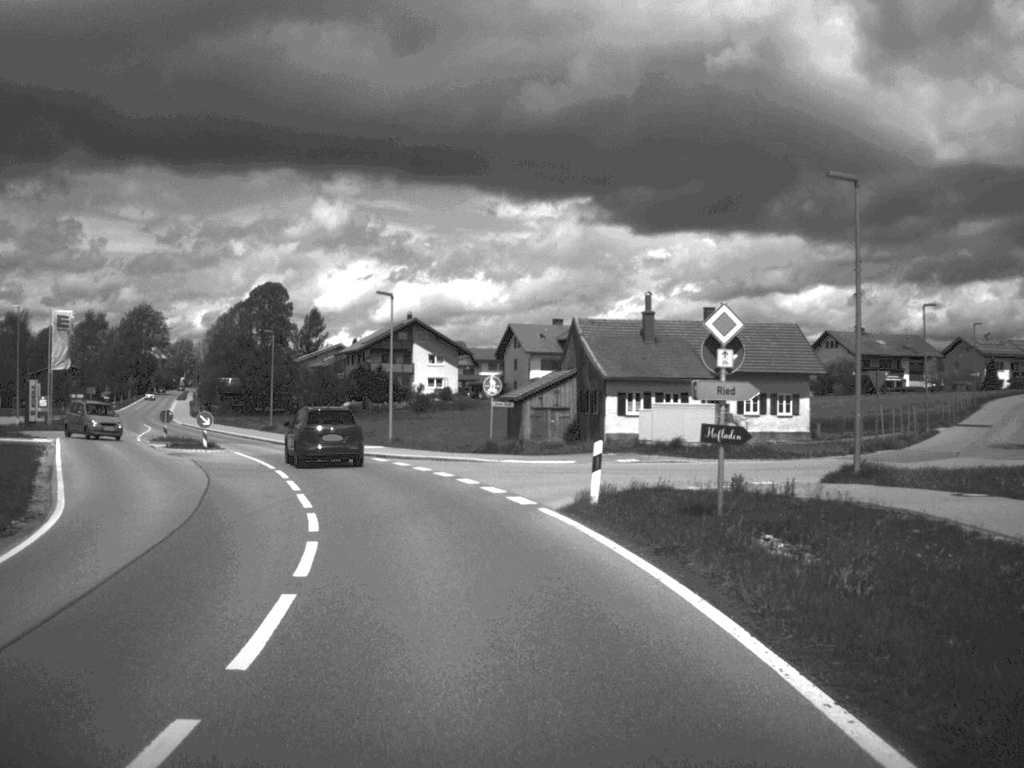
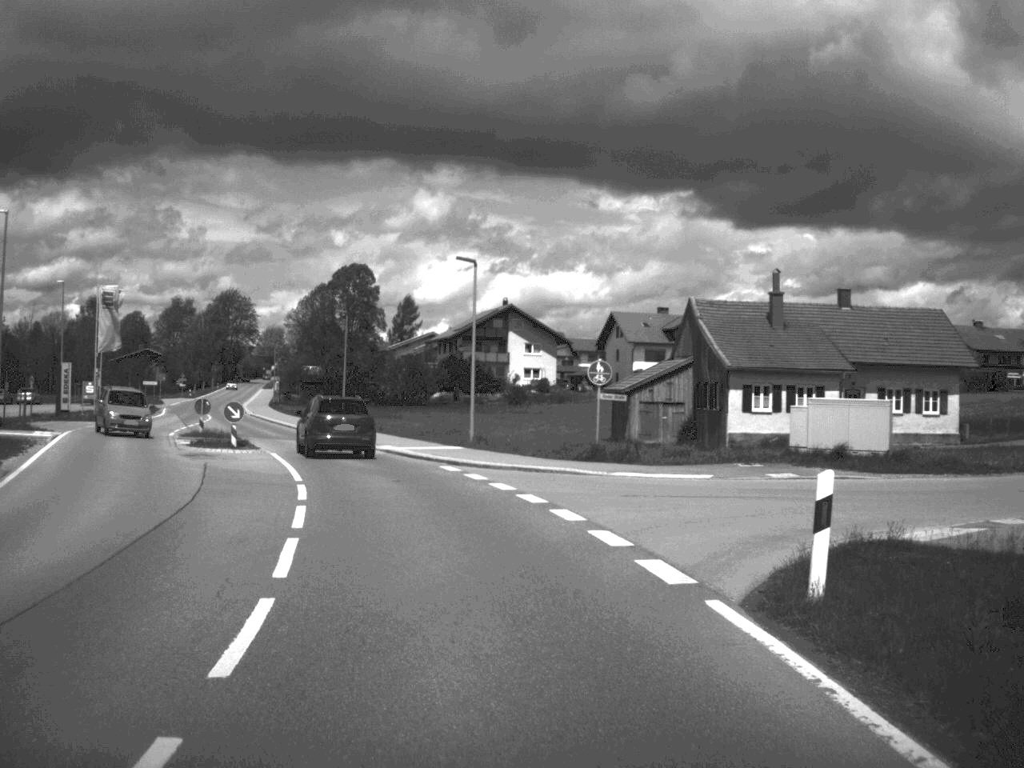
(-0.4, +9.4) m; -4°
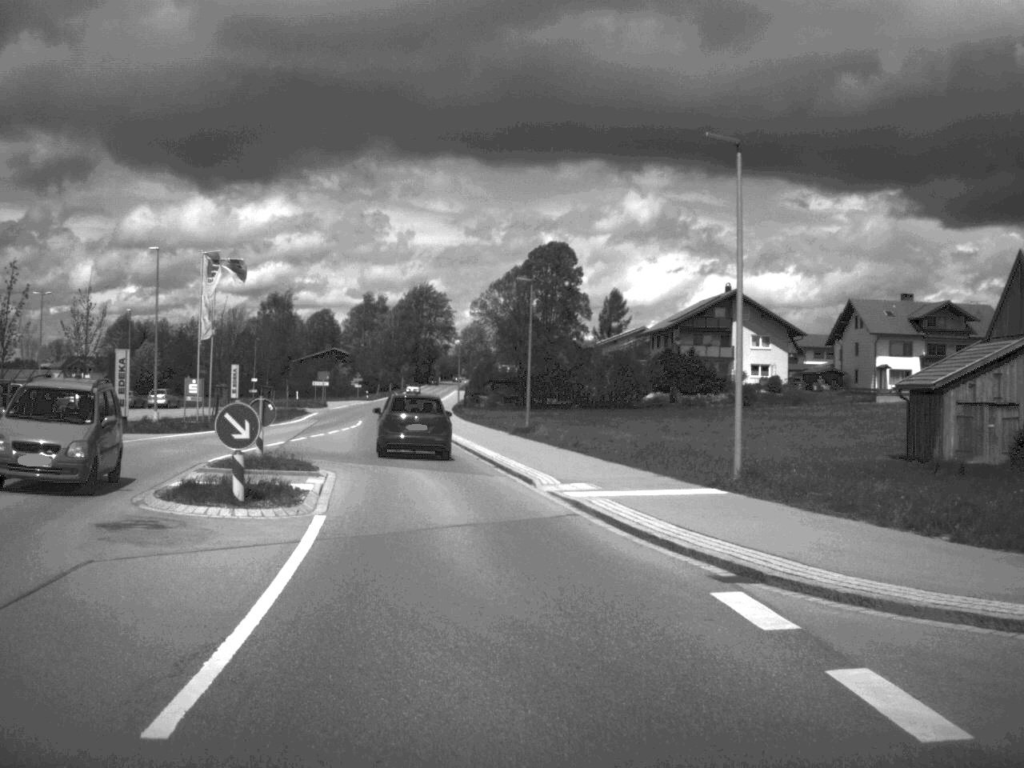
(-1.6, +19.2) m; -9°
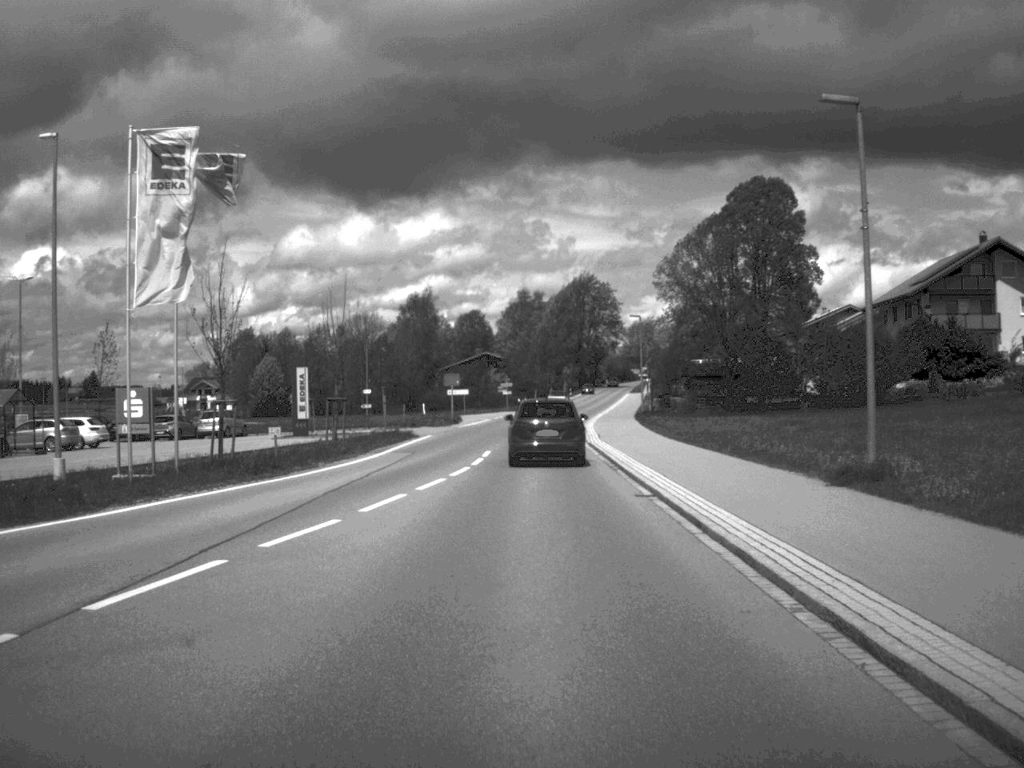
(-2.7, +30.5) m; -7°
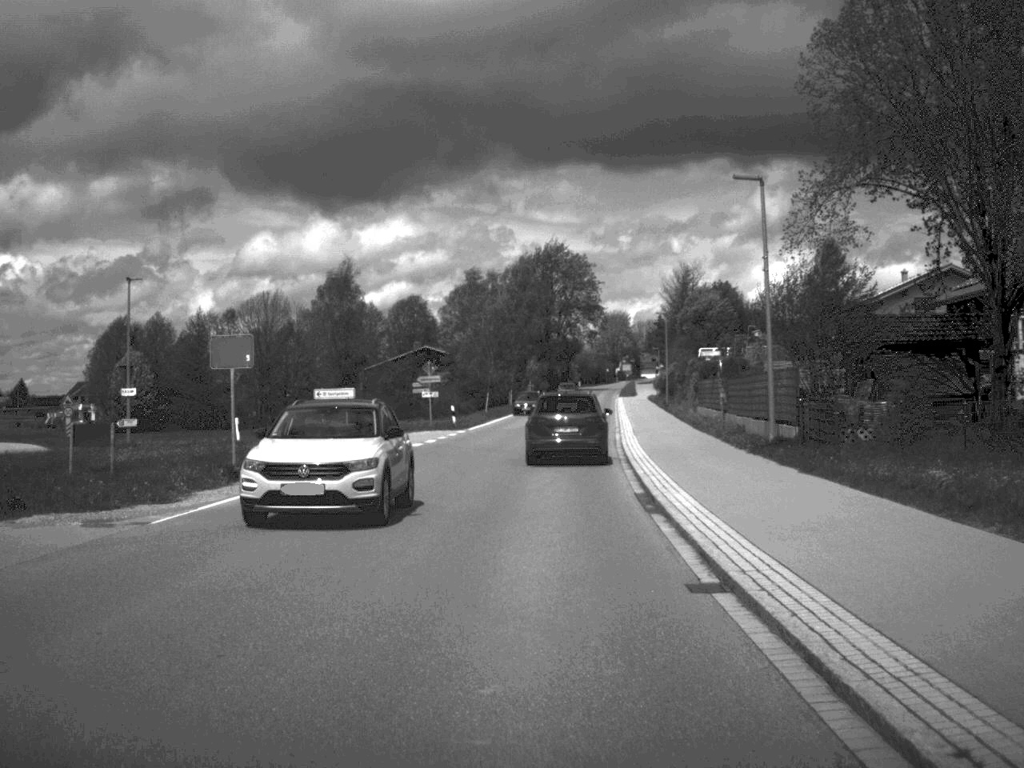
(+0.6, +49.8) m; +2°
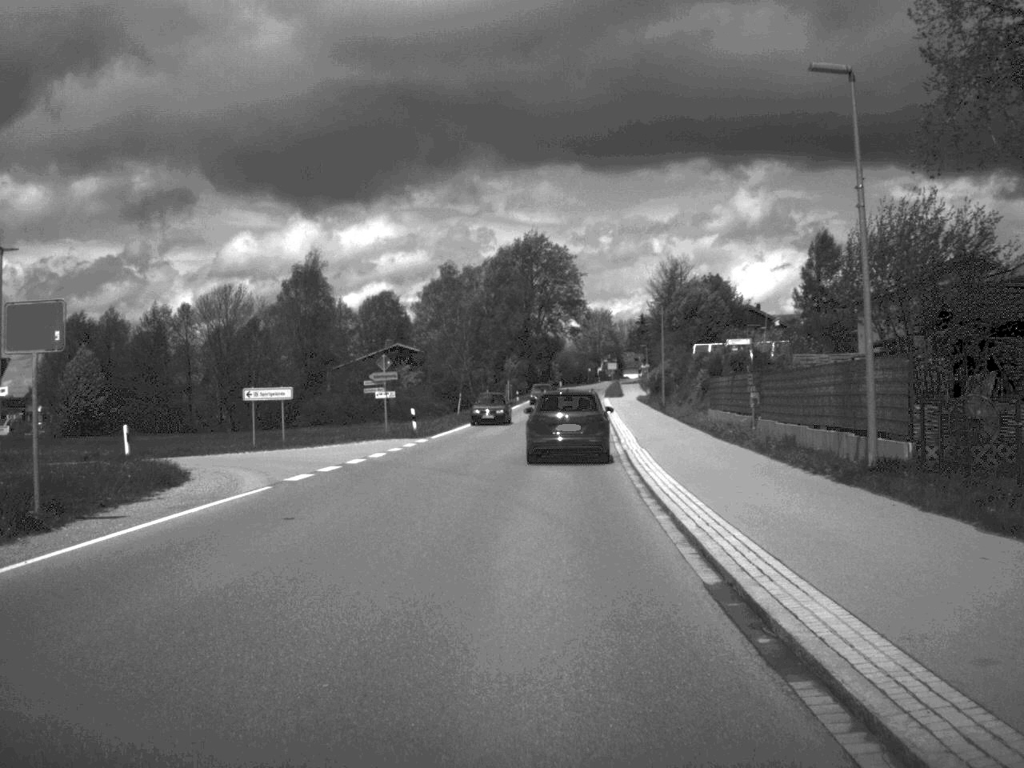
(+0.1, +9.8) m; +1°
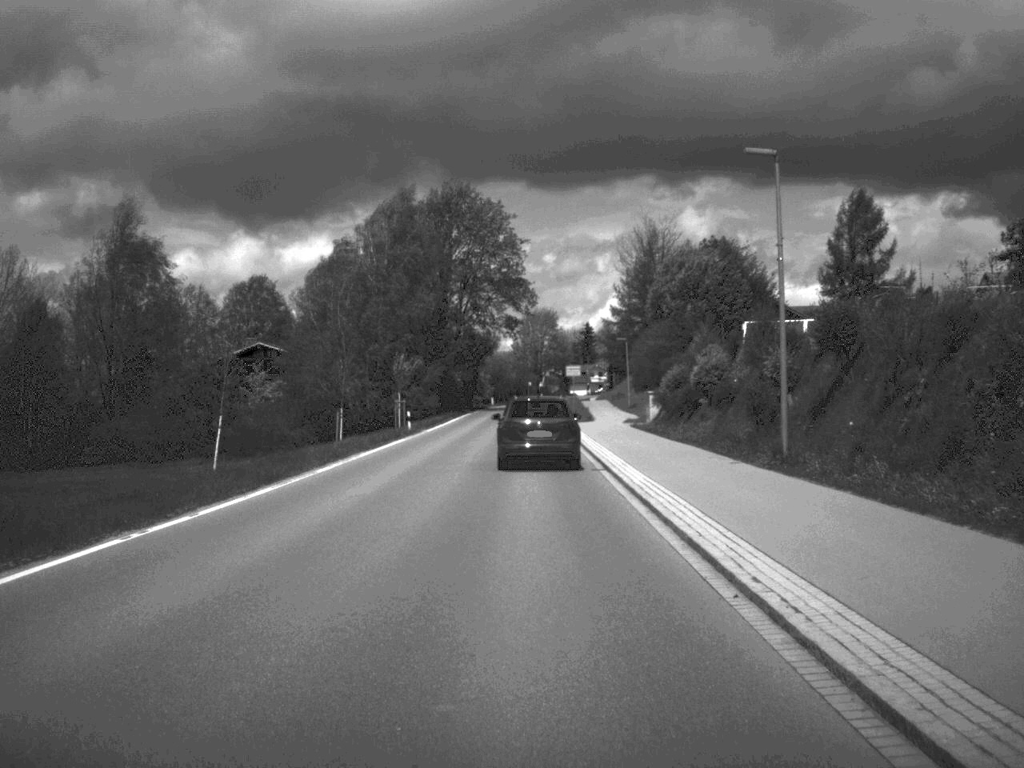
(+1.5, +48.3) m; +3°
